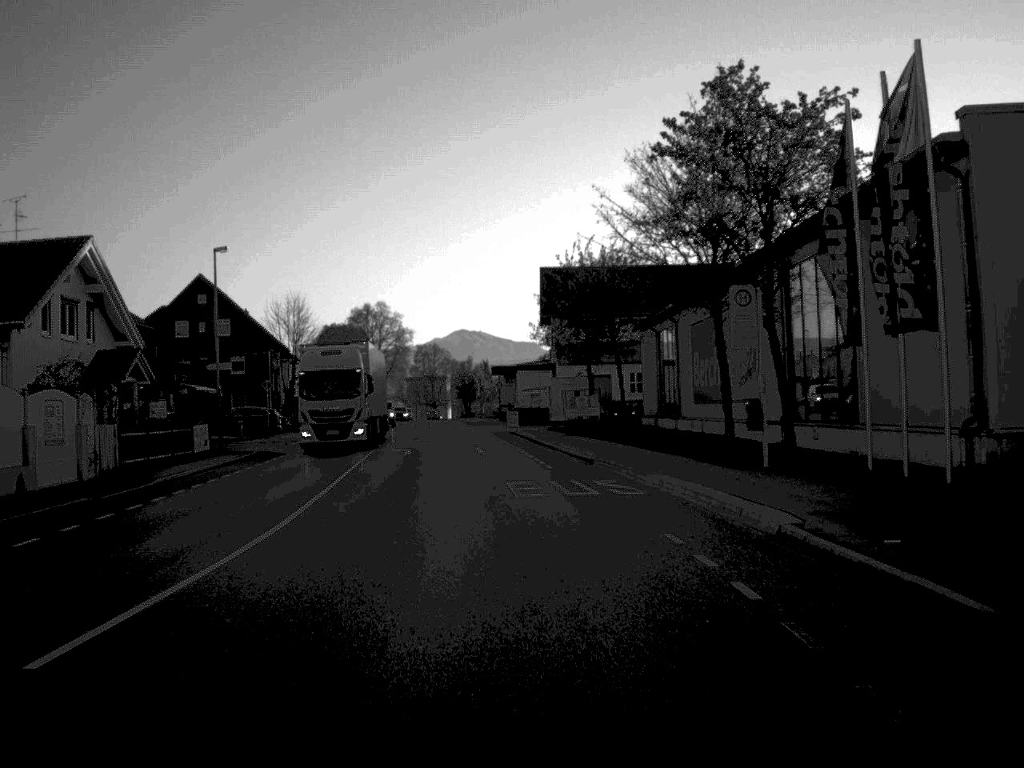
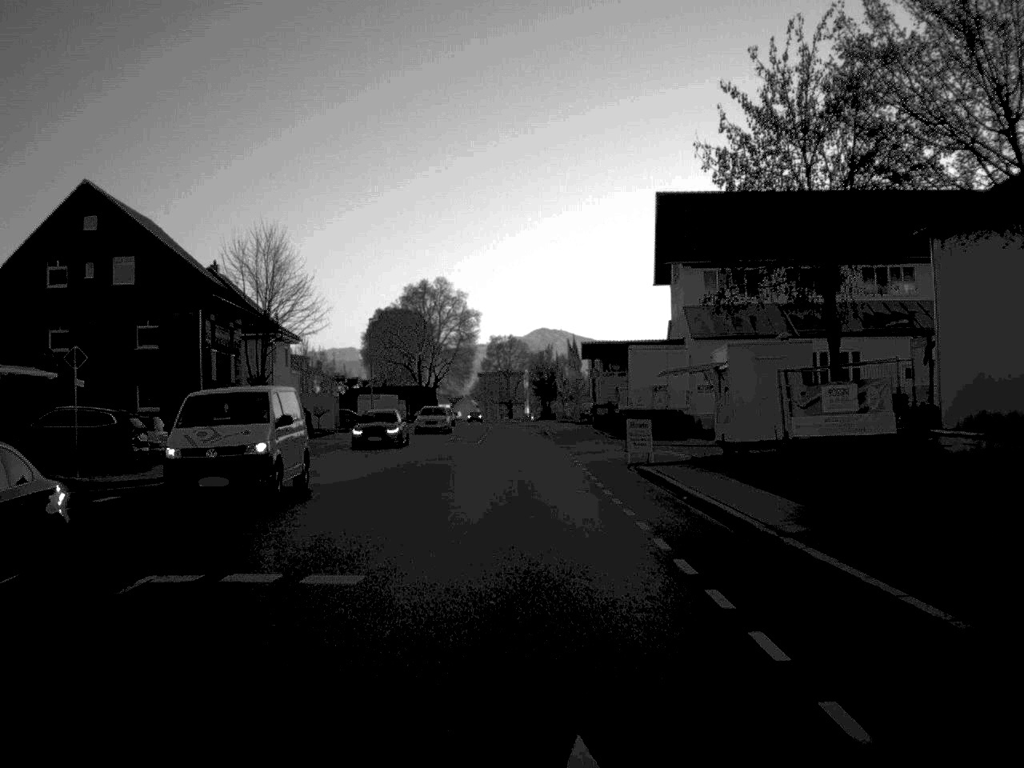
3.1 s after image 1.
(-1.5, +38.9) m; -4°
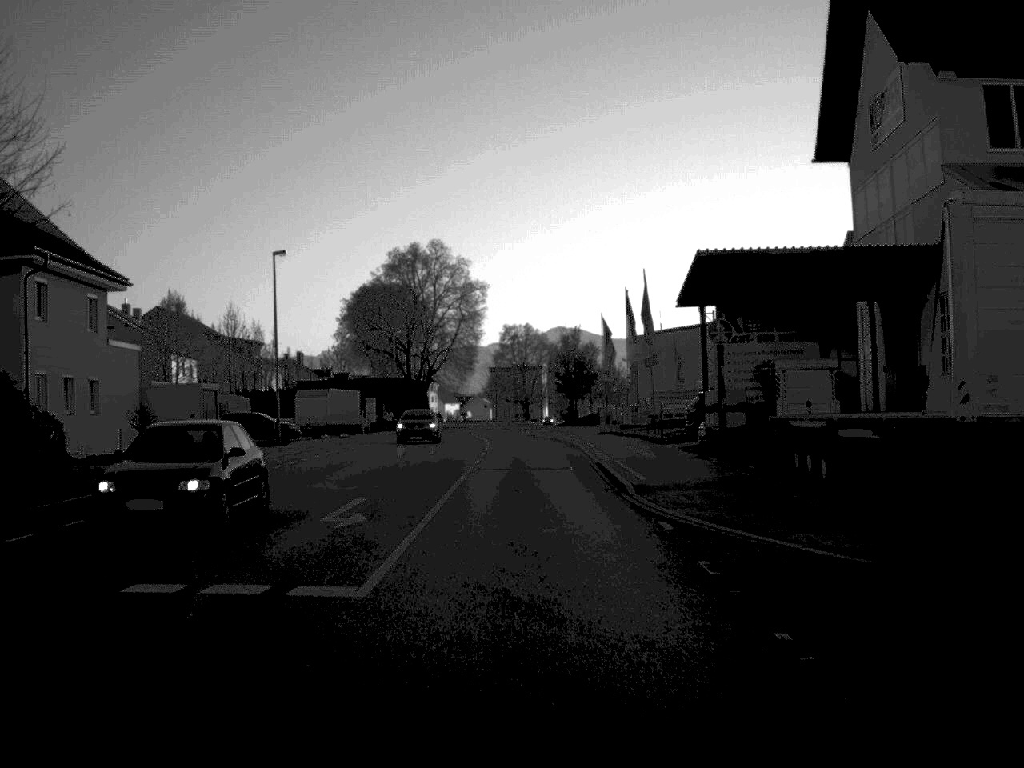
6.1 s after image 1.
(-0.4, +39.6) m; -1°
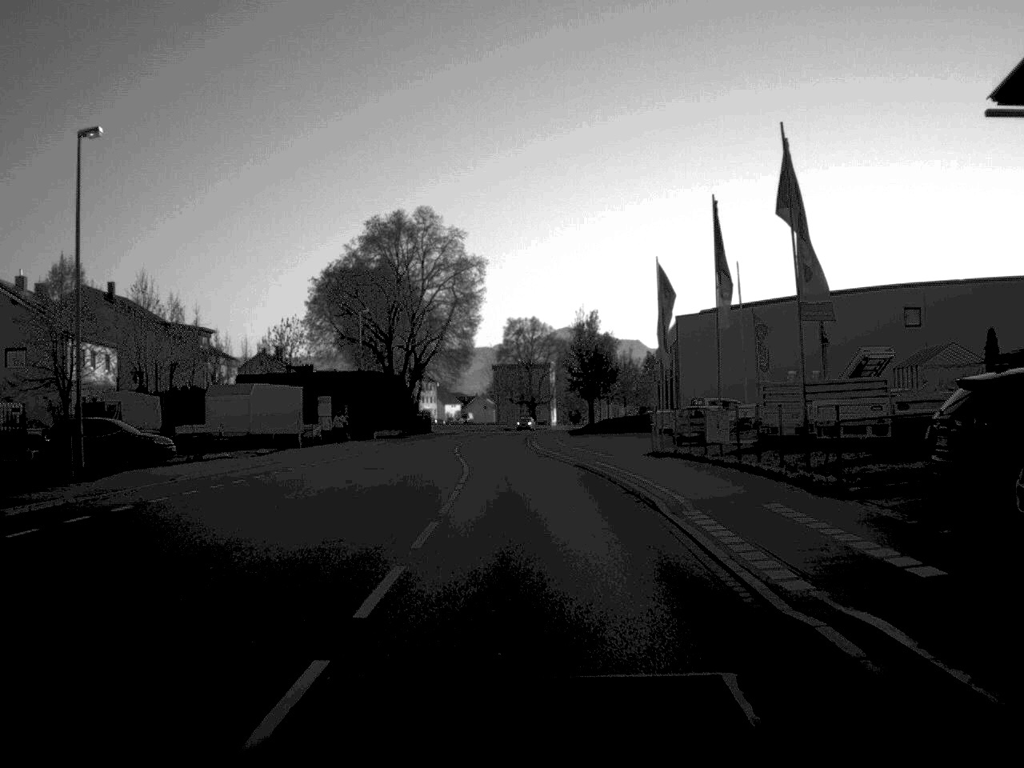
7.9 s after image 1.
(-0.1, +23.3) m; 0°
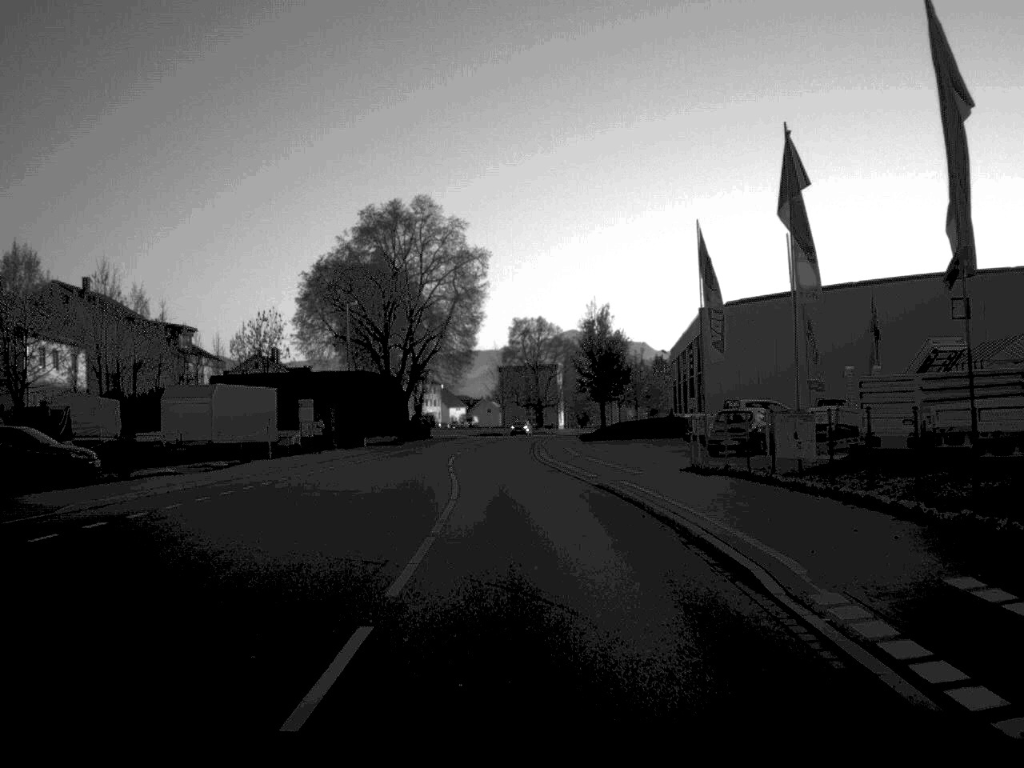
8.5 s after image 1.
(0.0, +7.7) m; 0°
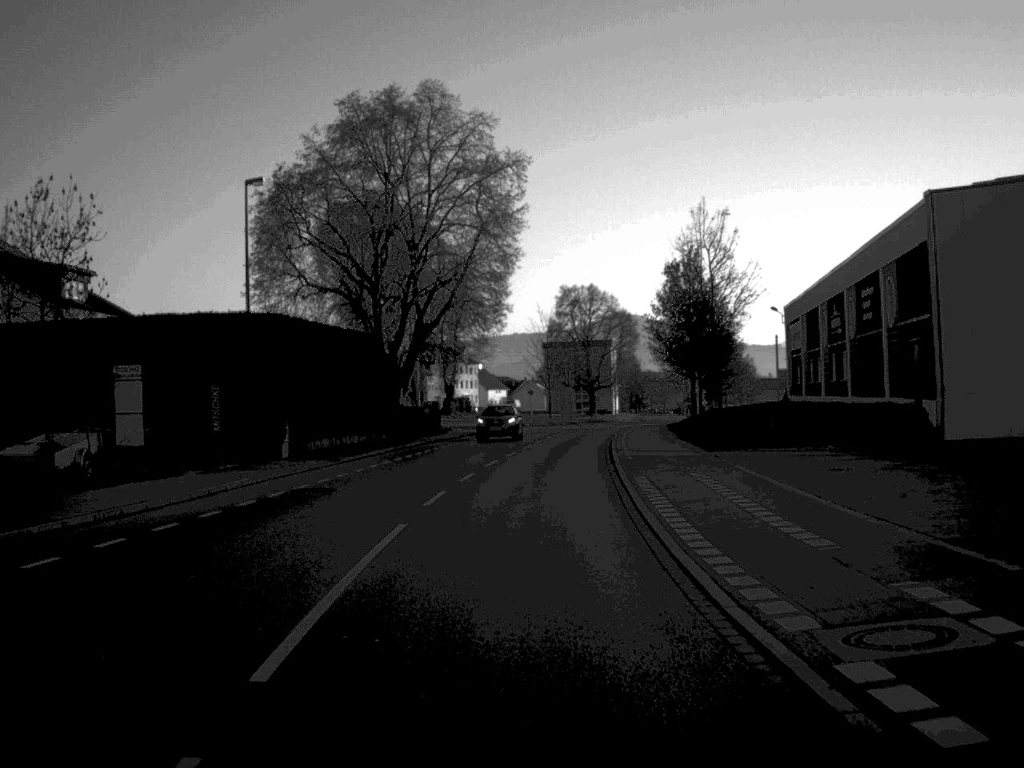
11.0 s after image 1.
(-0.6, +33.0) m; -2°
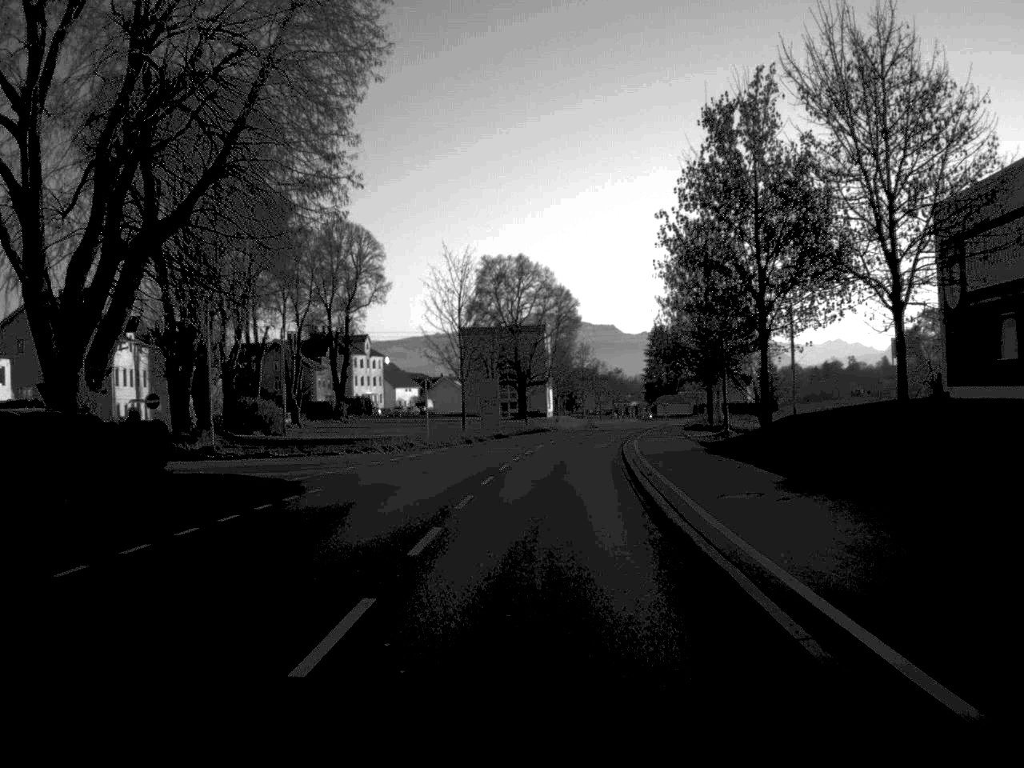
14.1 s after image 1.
(+1.2, +42.0) m; +3°
